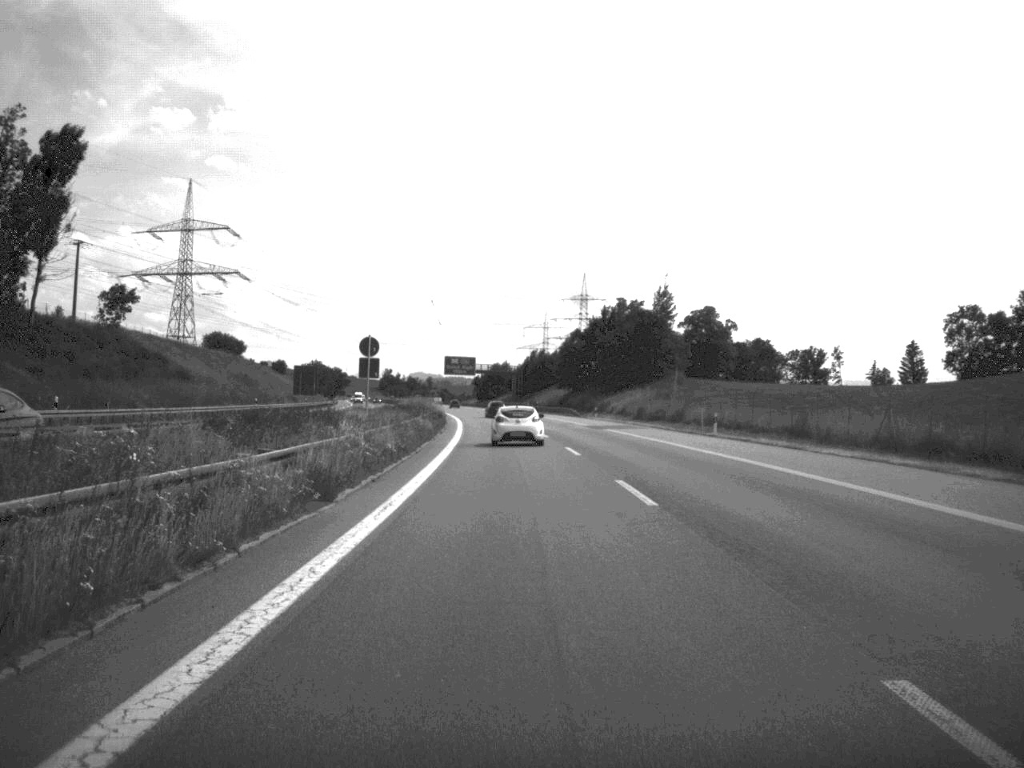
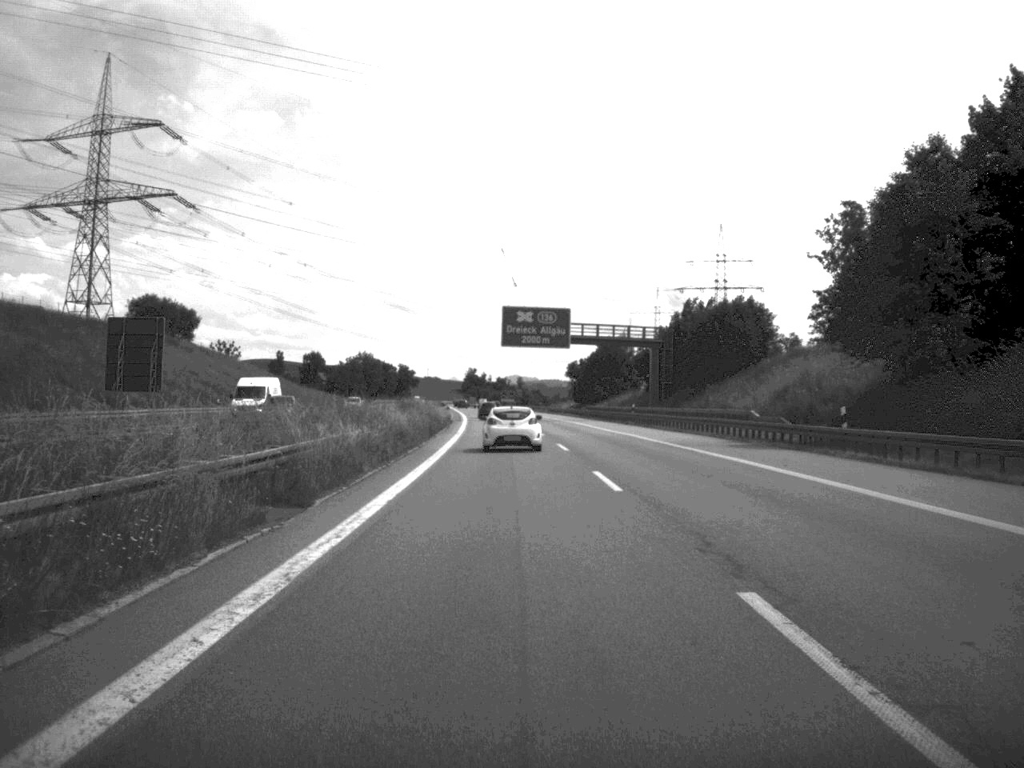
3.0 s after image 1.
(-4.8, +120.4) m; -4°
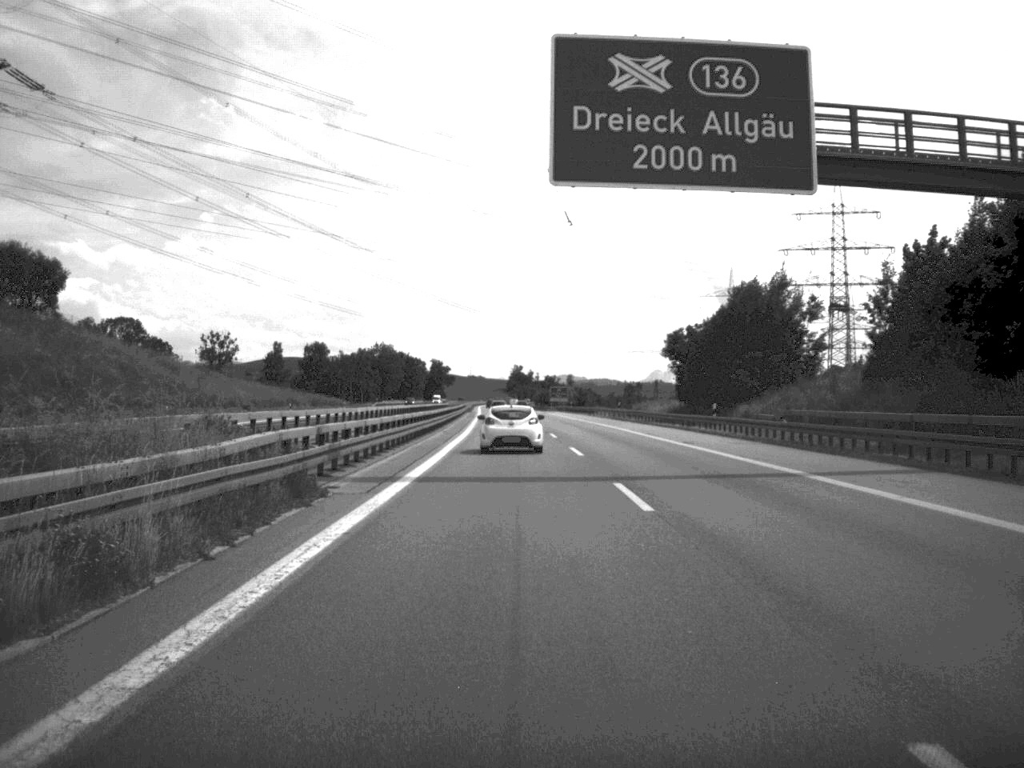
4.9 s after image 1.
(-1.5, +75.1) m; -2°
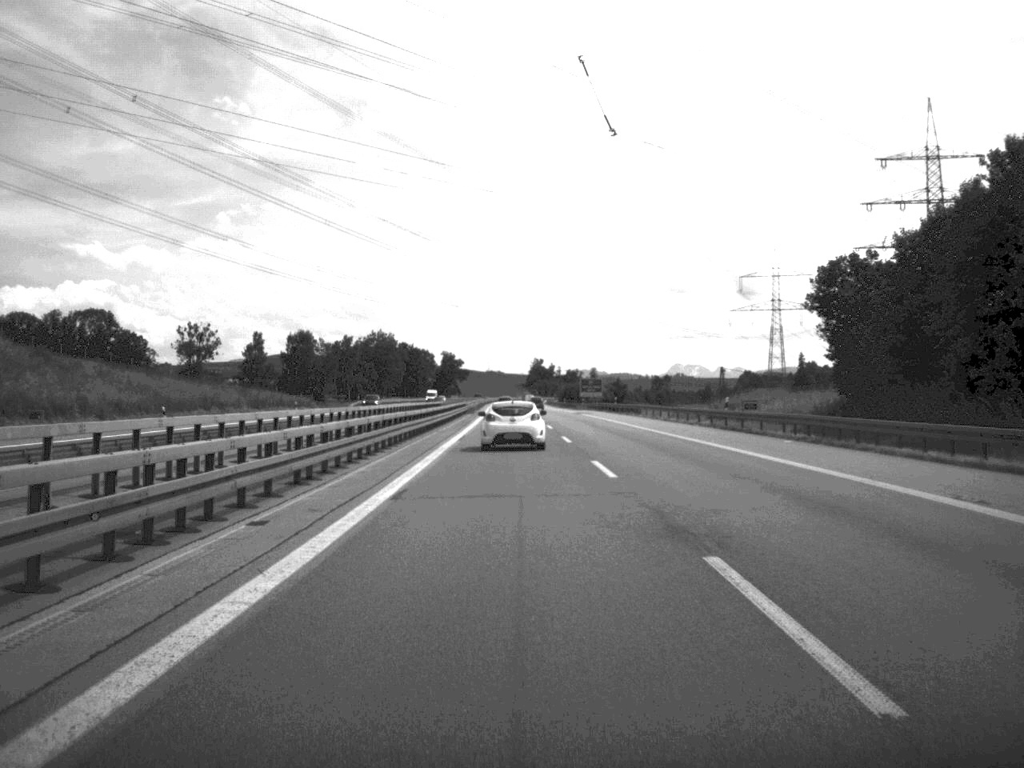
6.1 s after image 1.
(-0.4, +46.7) m; -1°
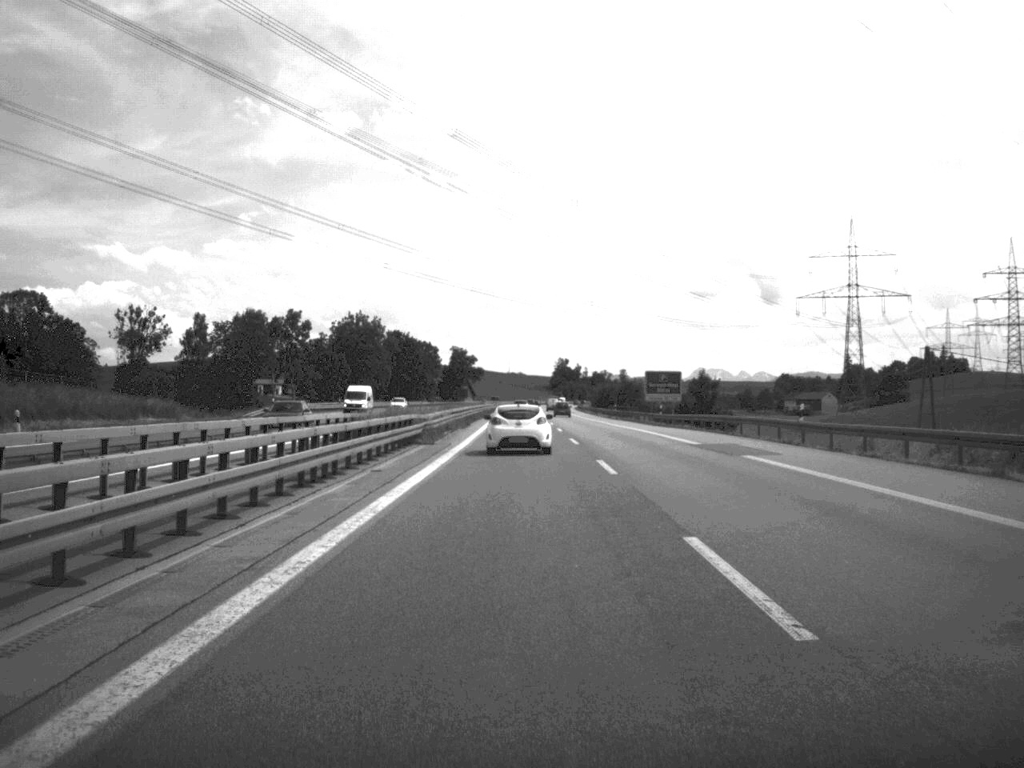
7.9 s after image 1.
(-0.7, +68.6) m; -1°
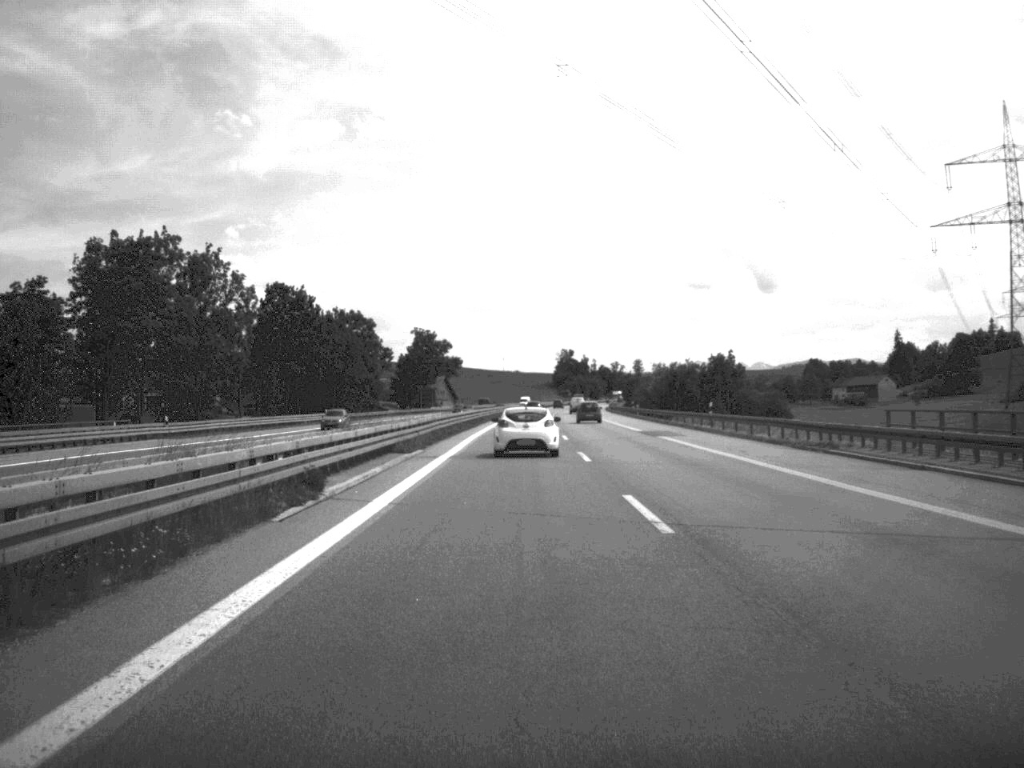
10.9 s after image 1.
(-0.2, +116.9) m; 0°
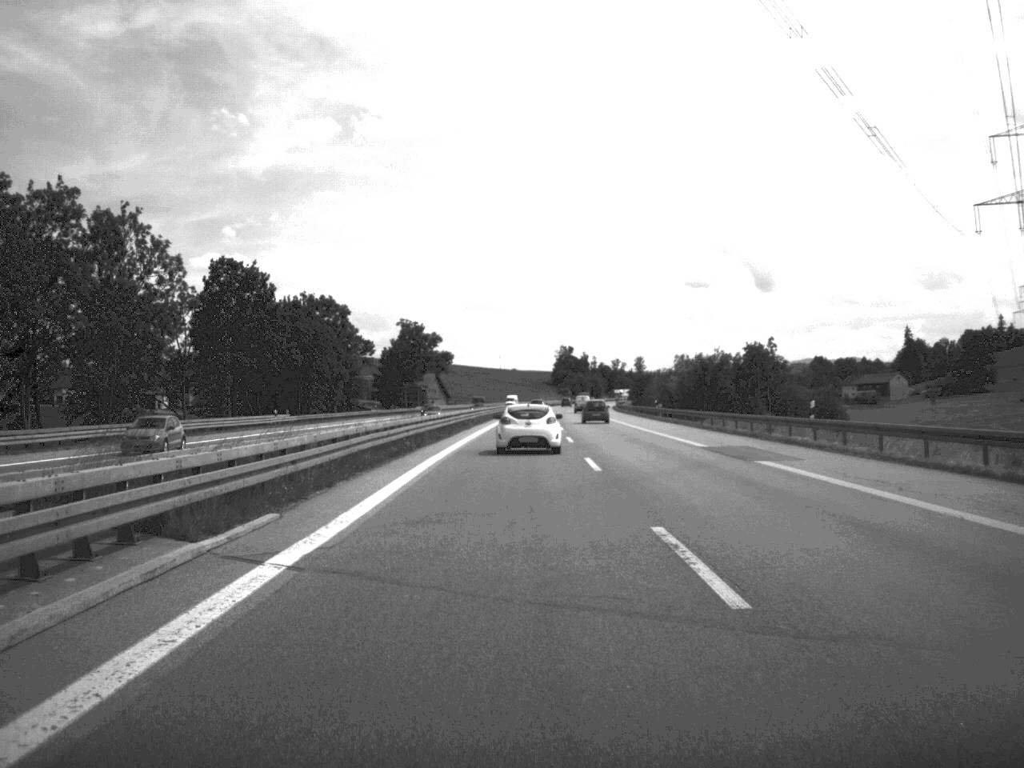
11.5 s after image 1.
(0.0, +23.3) m; 0°
